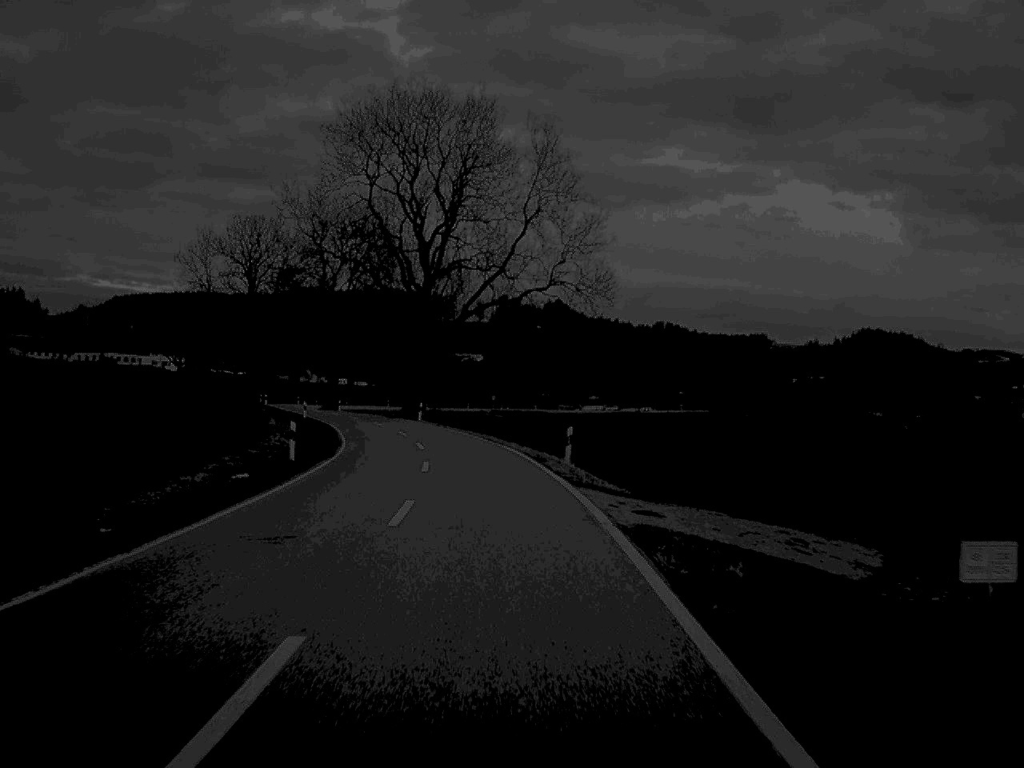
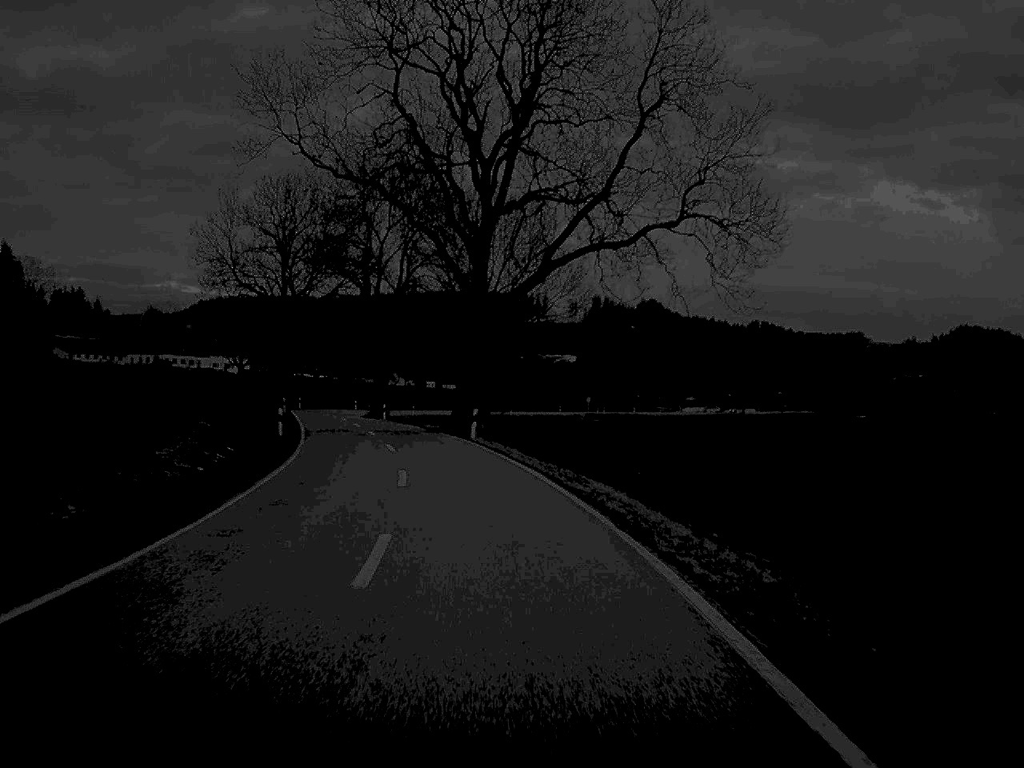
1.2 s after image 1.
(-1.0, +29.0) m; -4°
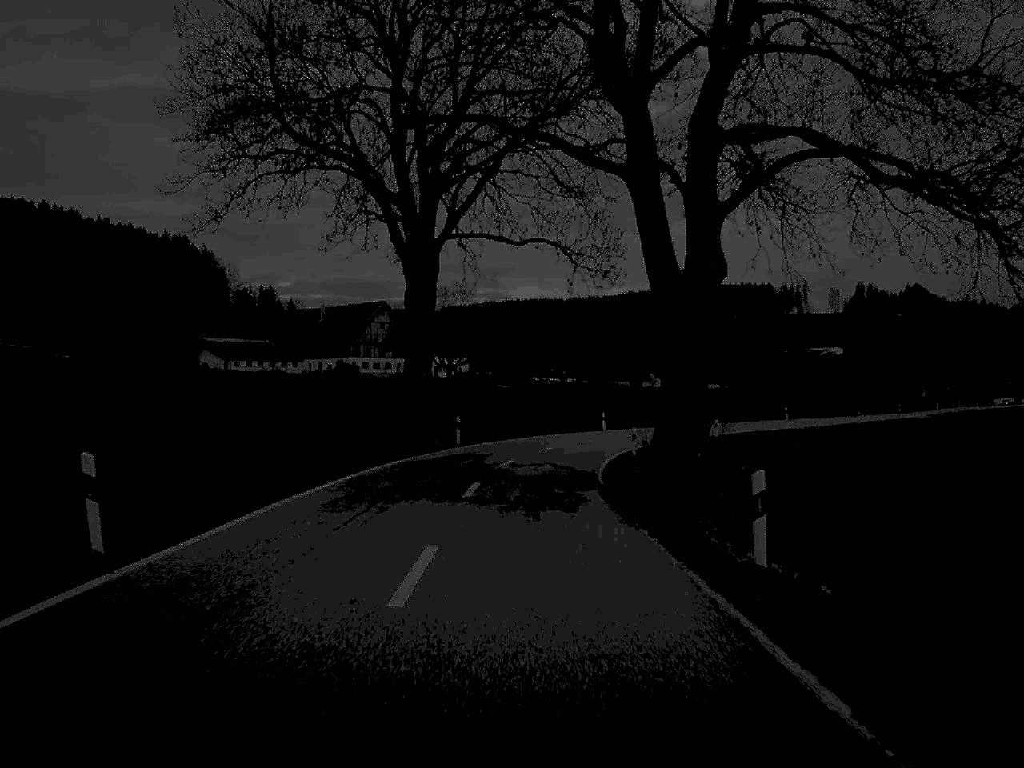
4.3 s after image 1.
(-8.7, +70.4) m; -11°
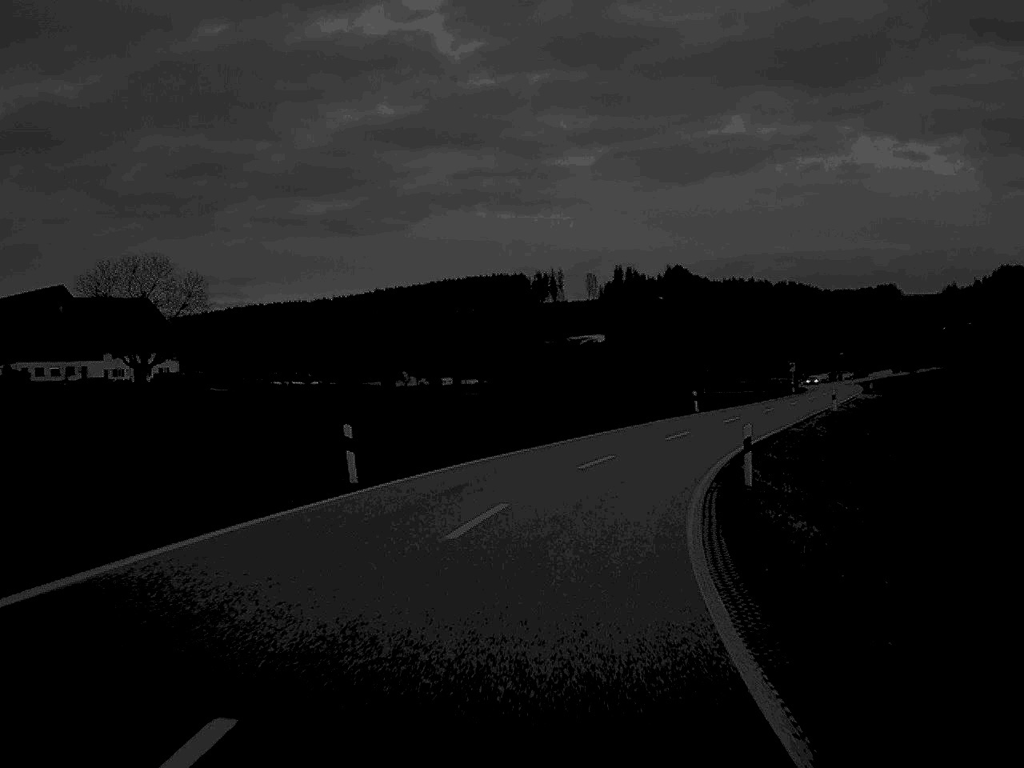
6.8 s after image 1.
(+3.3, +53.6) m; +11°
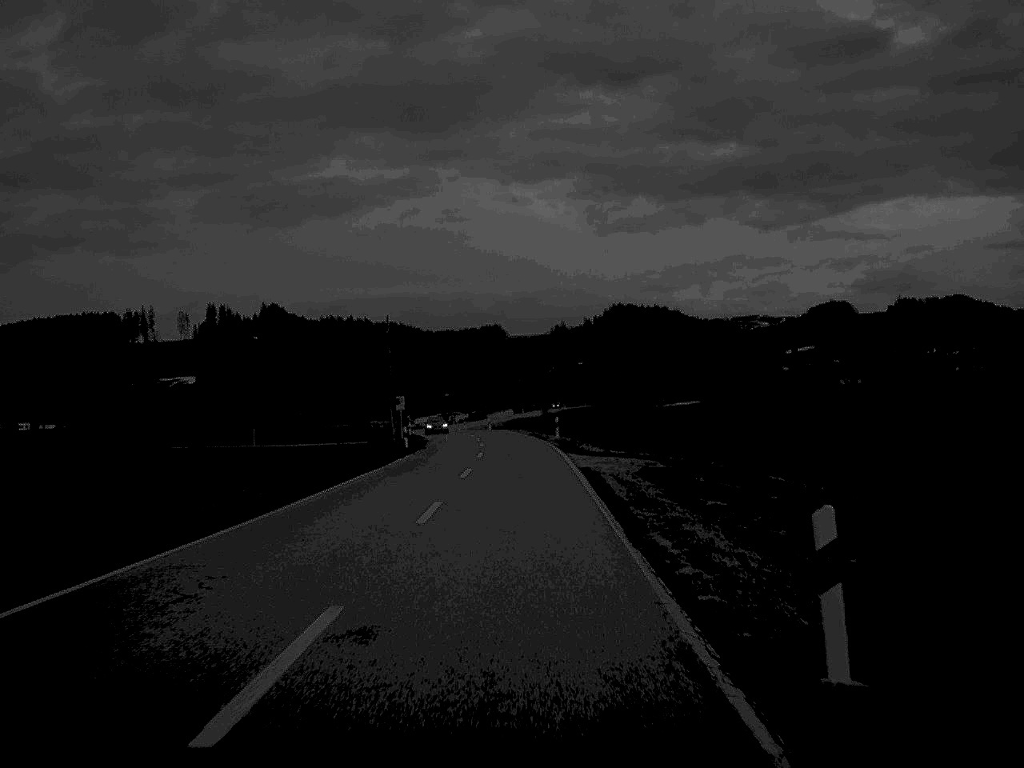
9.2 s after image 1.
(+10.4, +52.7) m; +18°
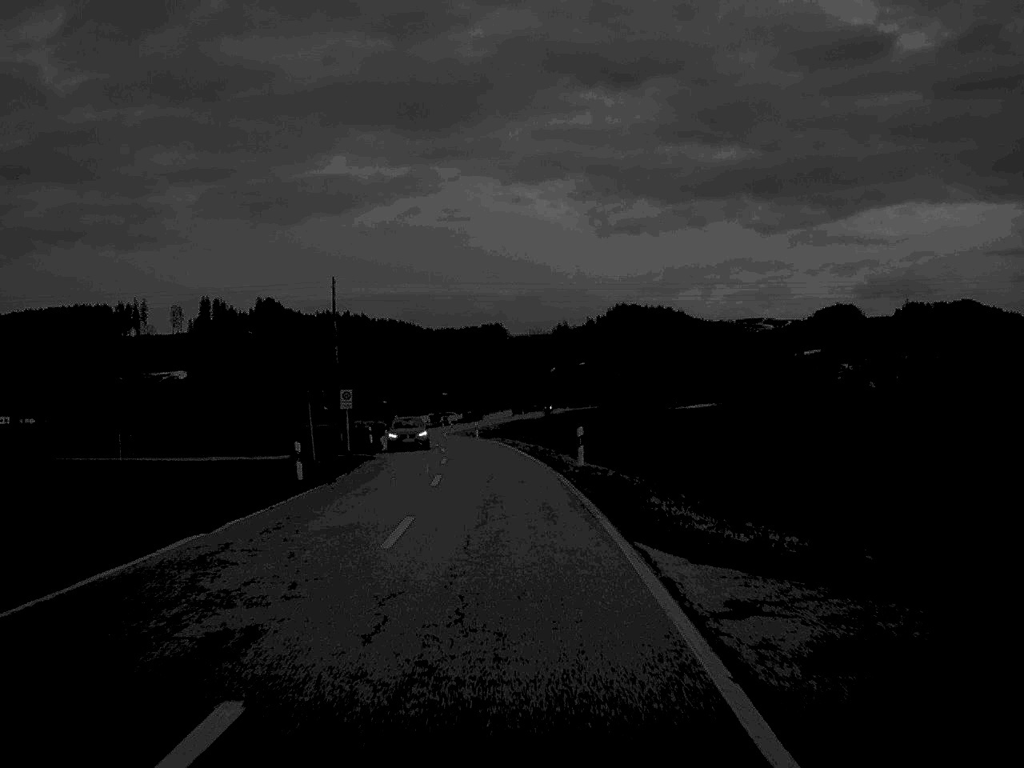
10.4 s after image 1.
(+0.1, +26.7) m; 0°
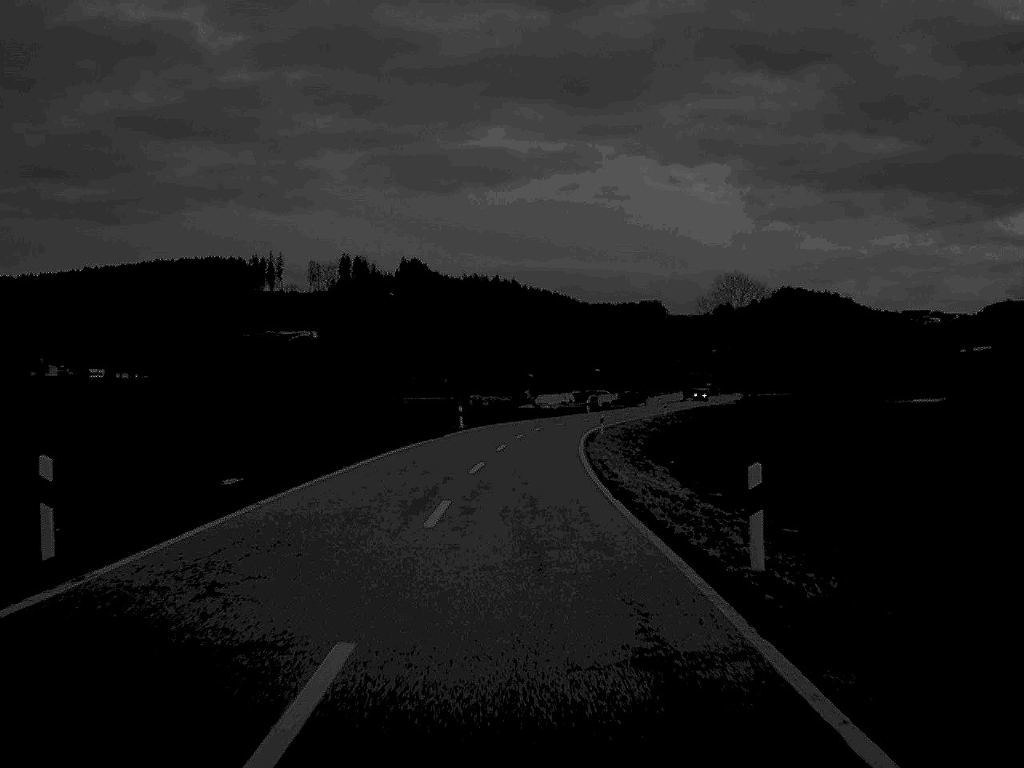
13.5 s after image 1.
(-3.8, +69.1) m; -7°
